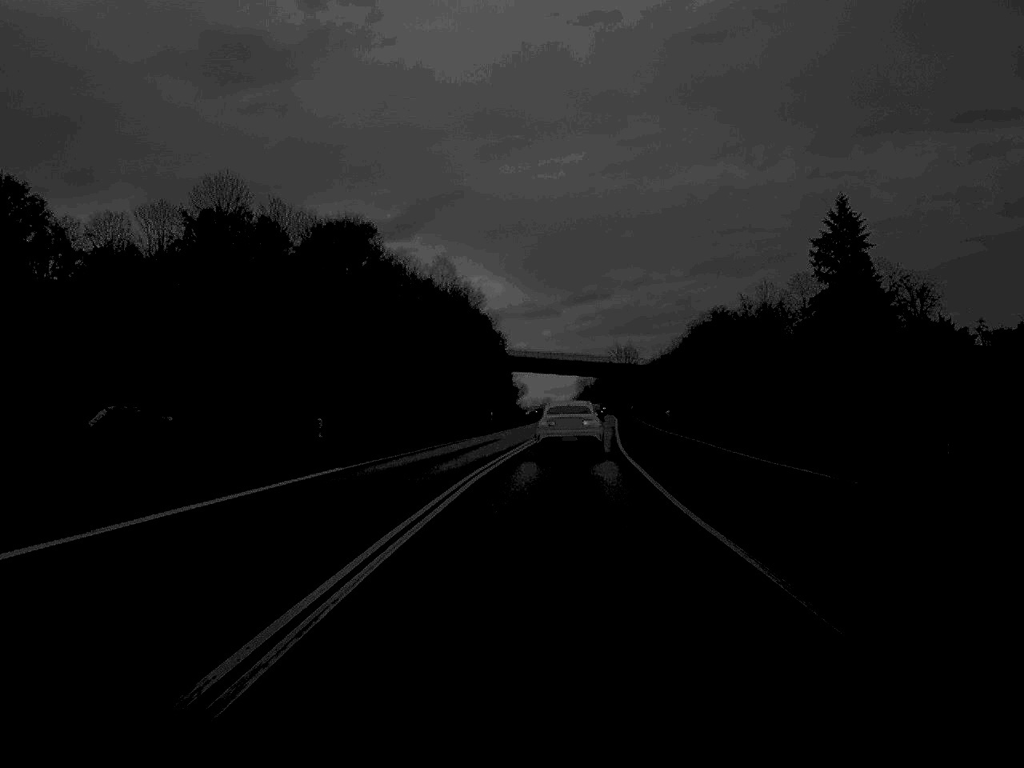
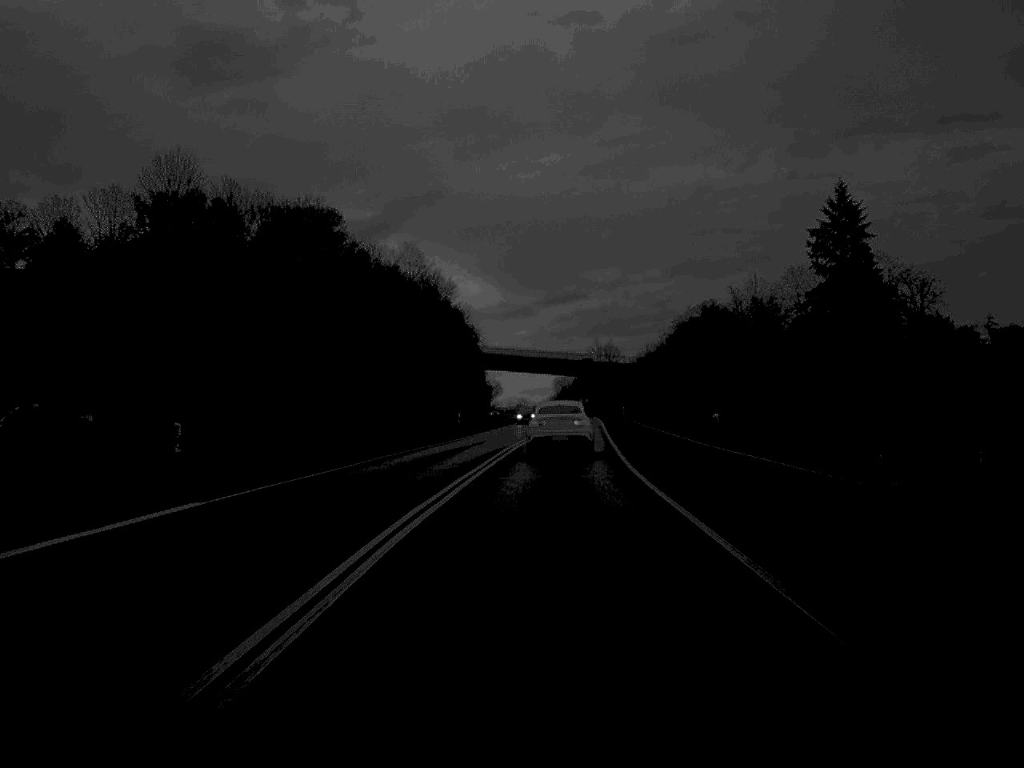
(+0.1, +12.9) m; +1°
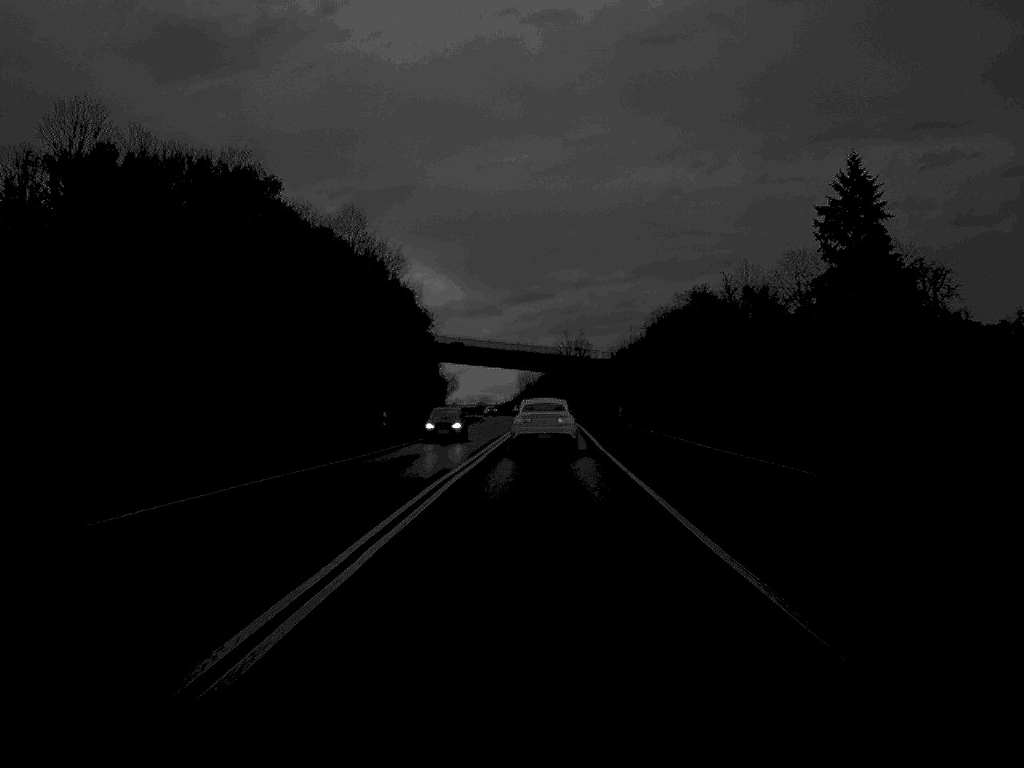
(+0.3, +22.5) m; +2°
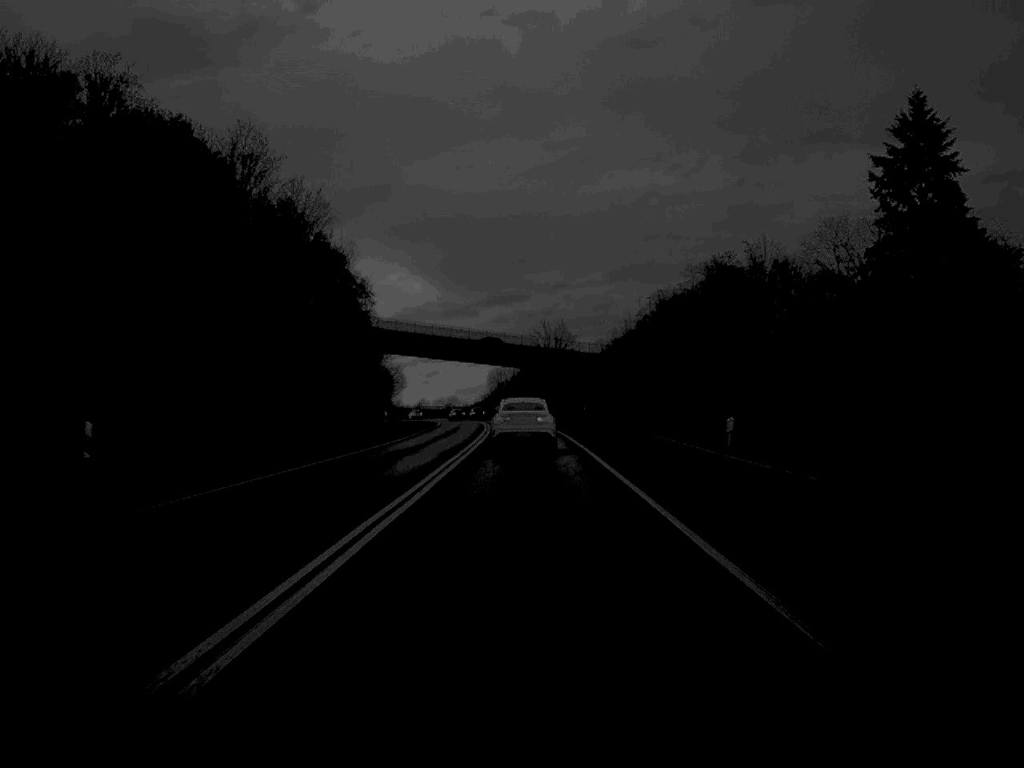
(+0.4, +34.0) m; +1°
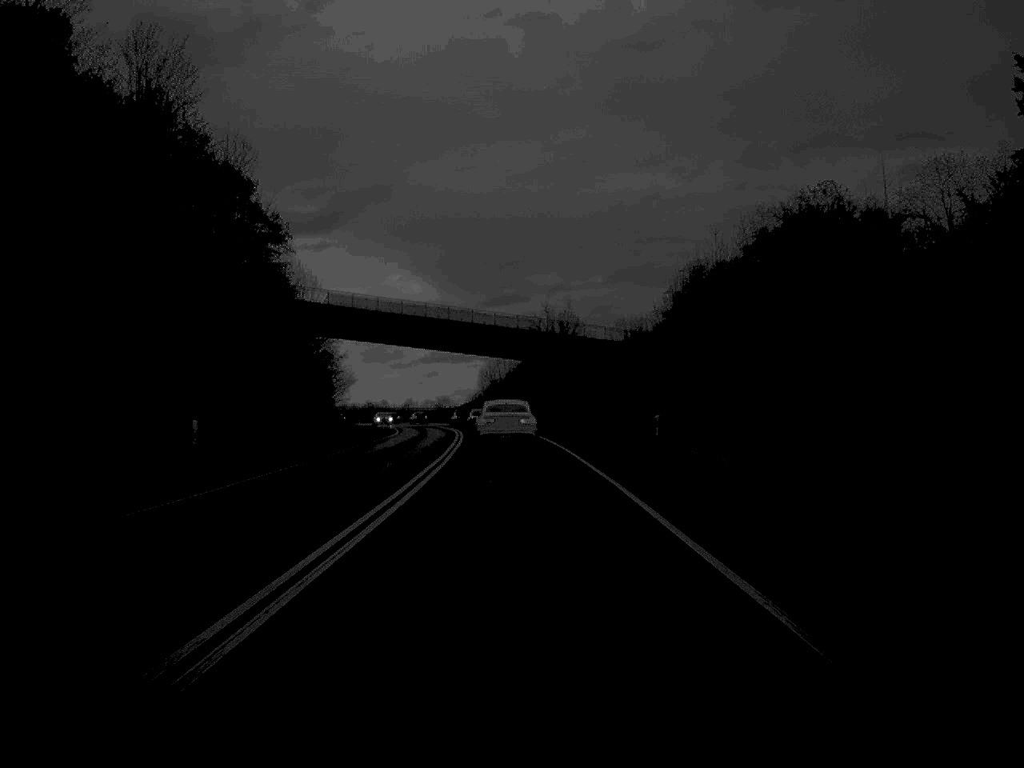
(+0.1, +36.3) m; 0°
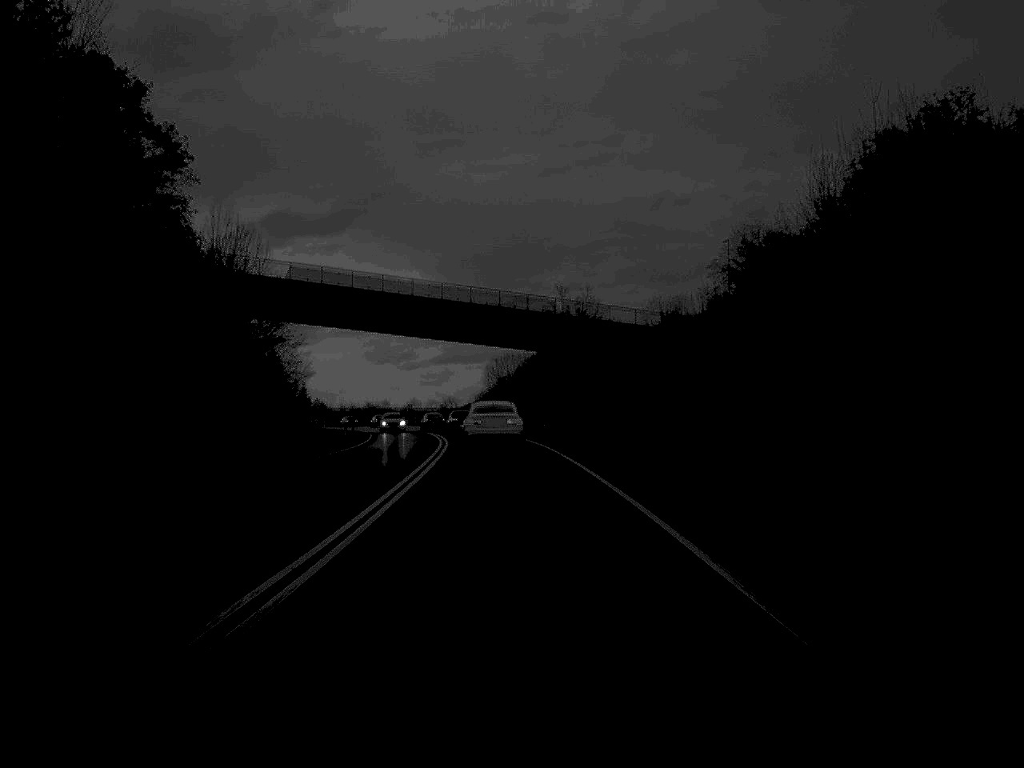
(-0.1, +22.8) m; 0°
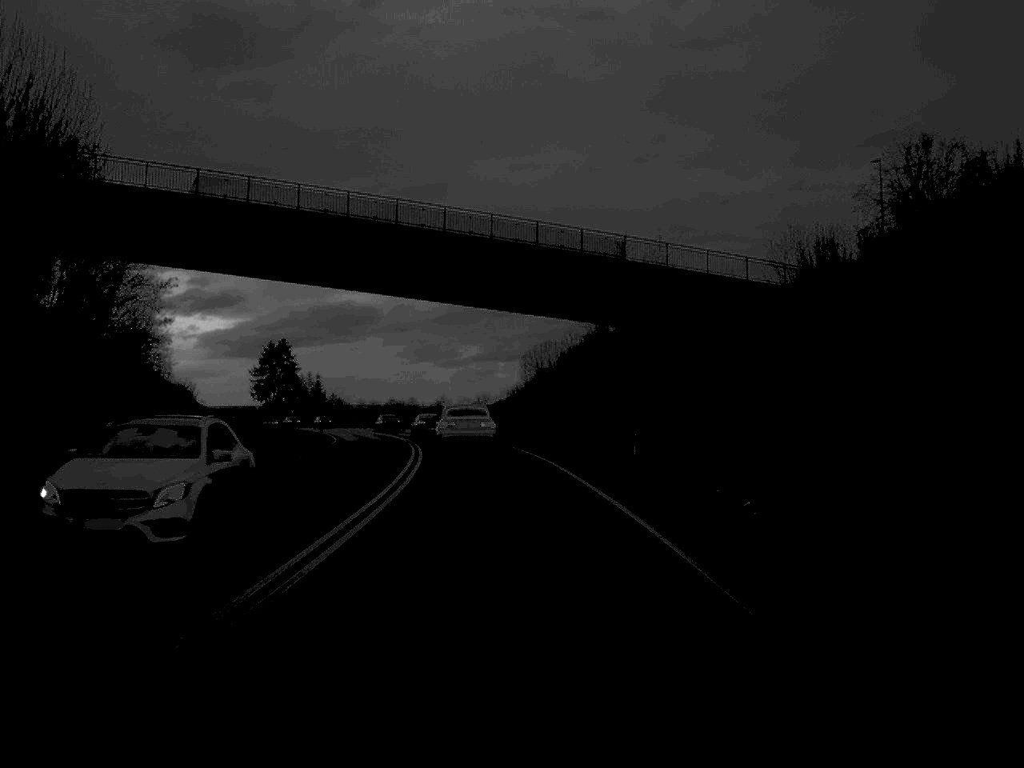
(-0.5, +35.6) m; -2°
